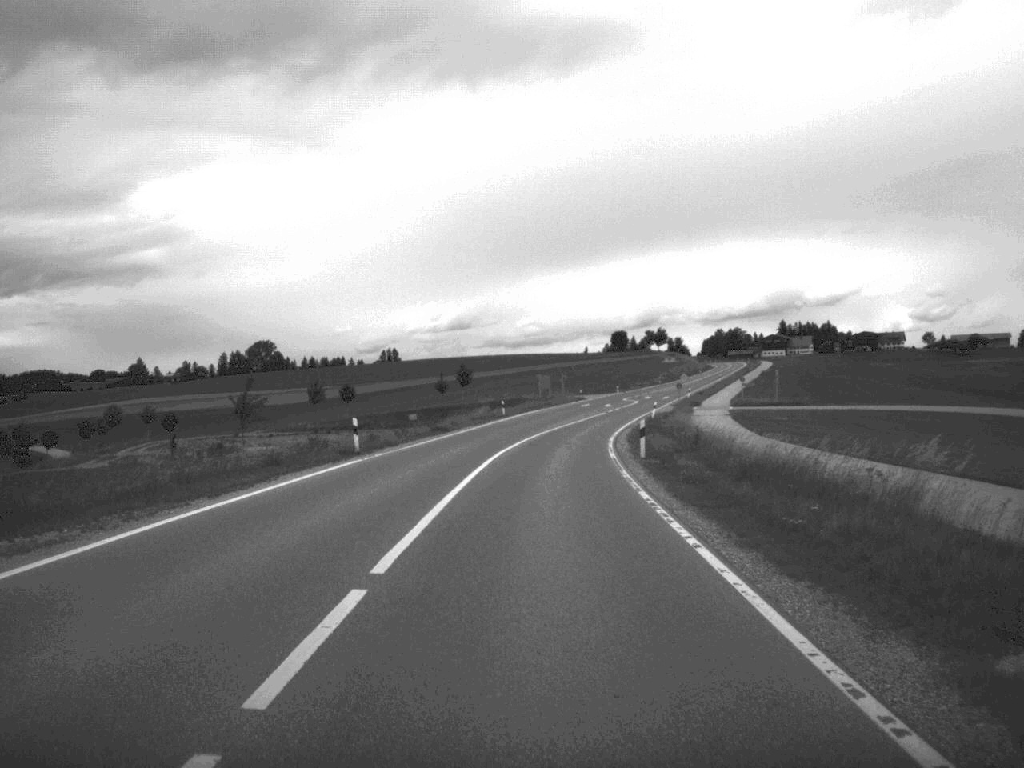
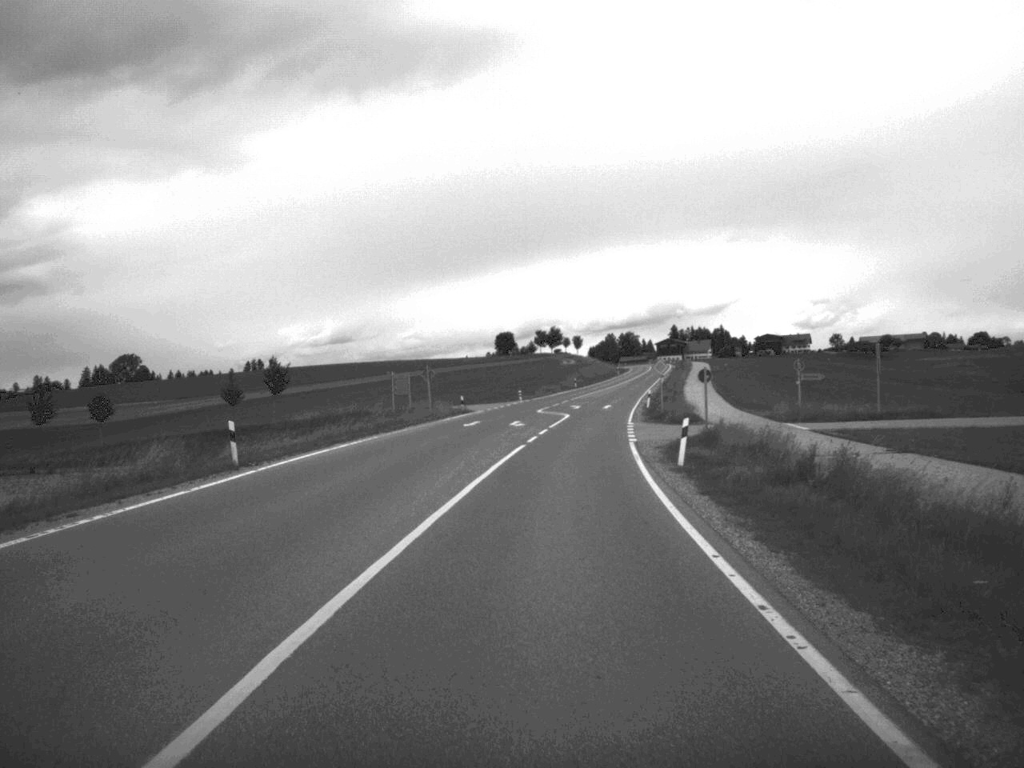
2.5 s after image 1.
(+2.2, +55.7) m; +5°
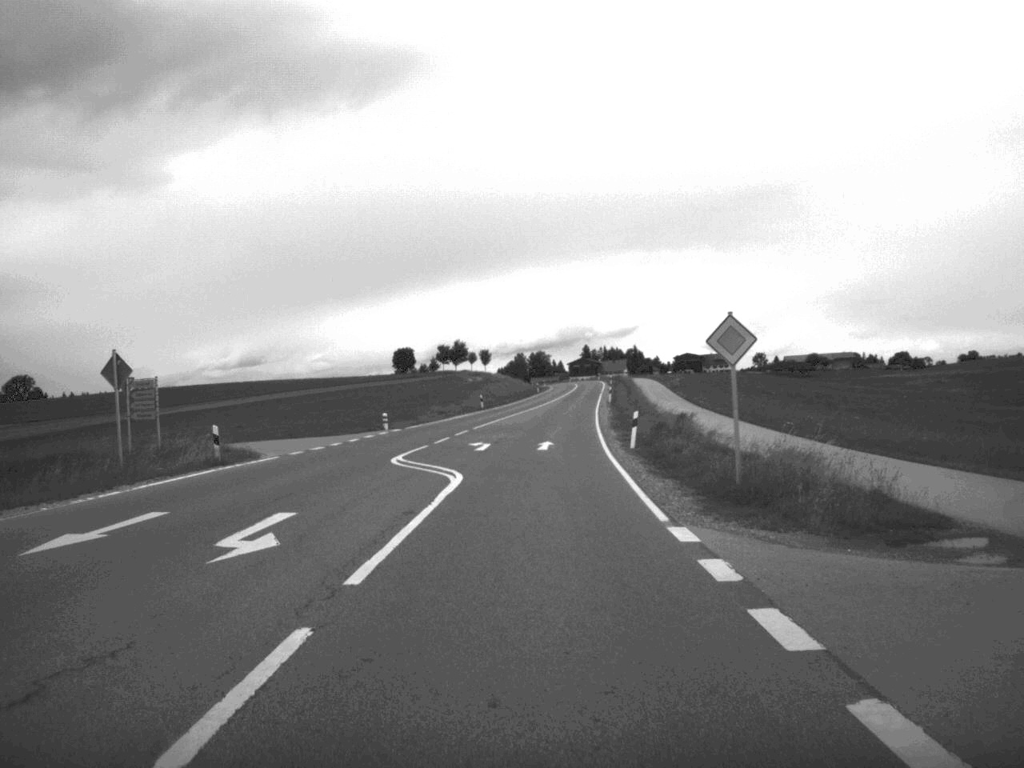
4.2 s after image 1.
(+1.5, +40.3) m; +4°
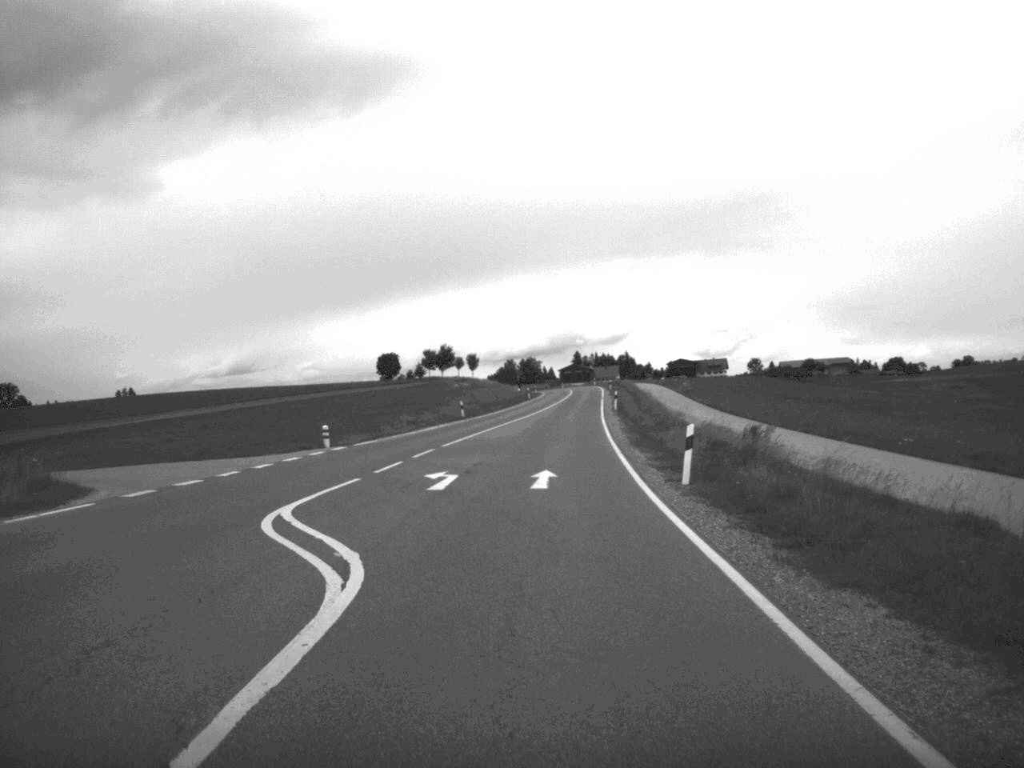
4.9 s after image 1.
(0.0, +14.1) m; 0°
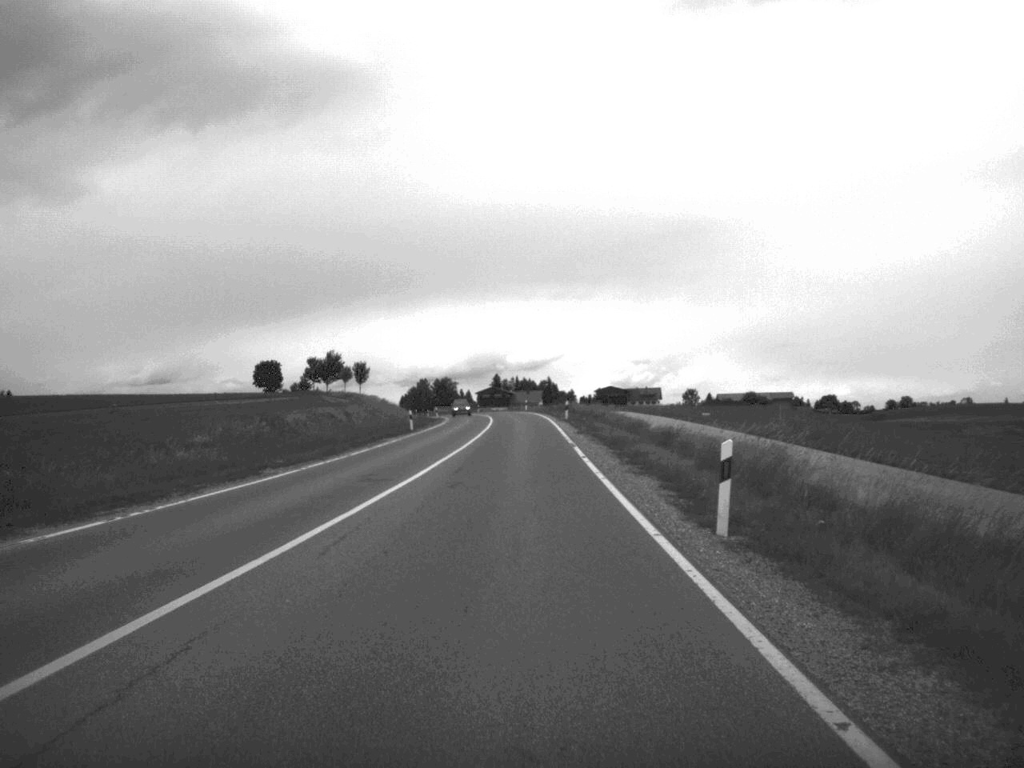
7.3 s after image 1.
(+1.8, +57.1) m; +4°
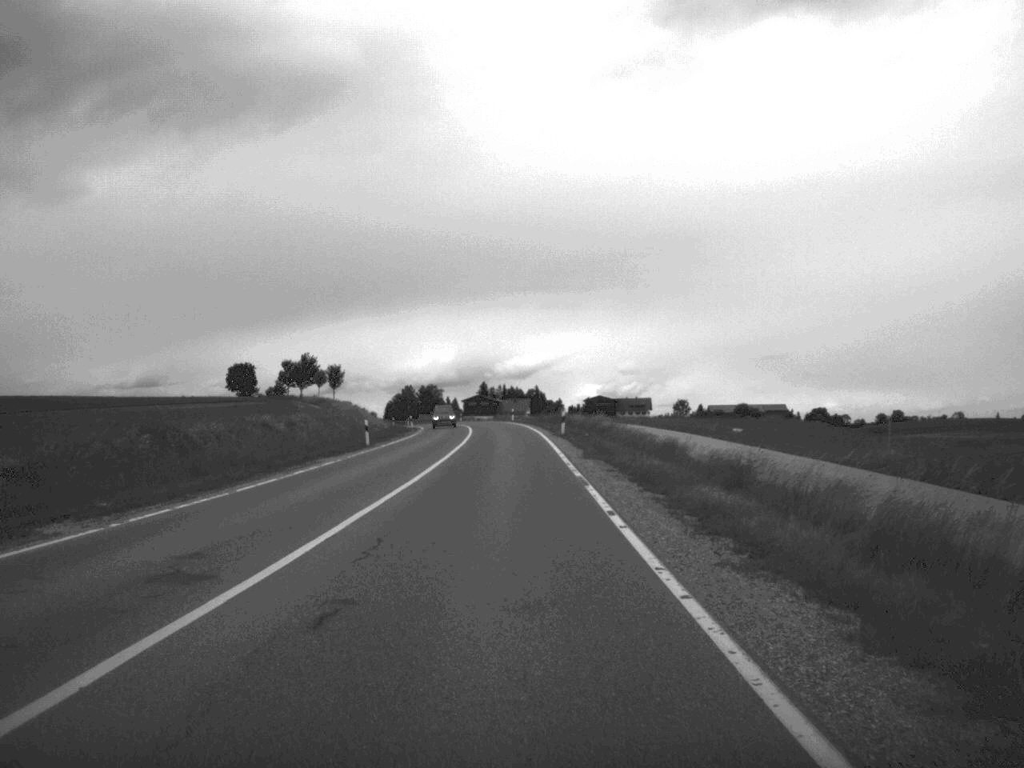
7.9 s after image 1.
(+0.1, +13.1) m; +1°
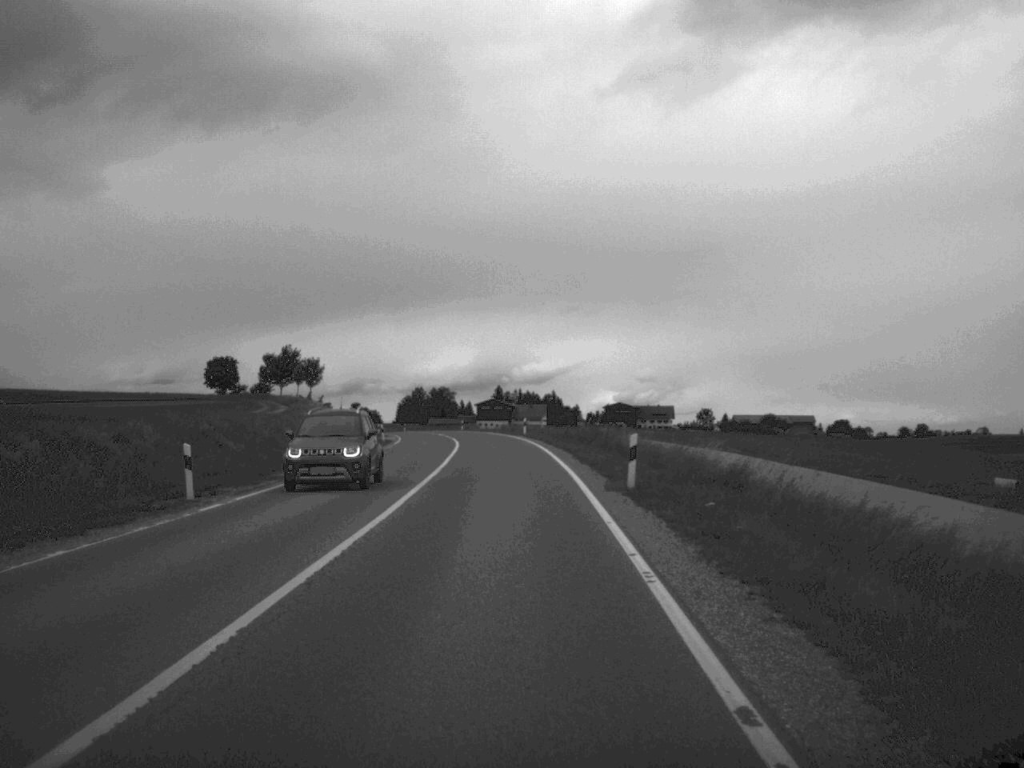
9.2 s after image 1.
(-0.1, +28.4) m; -1°
